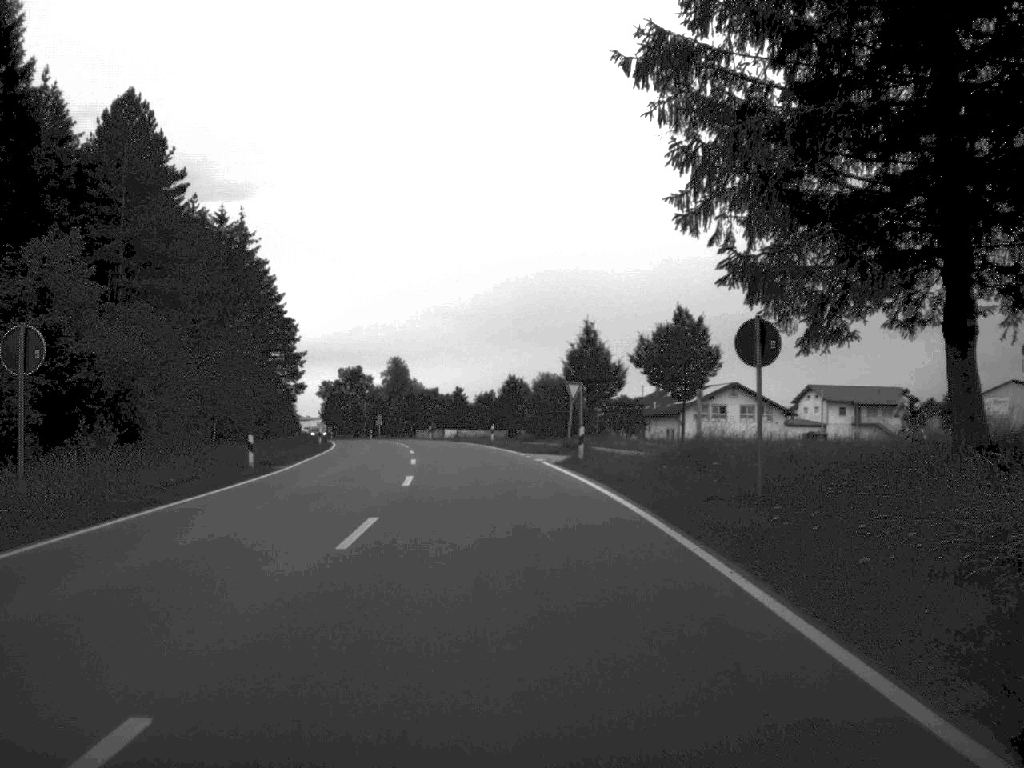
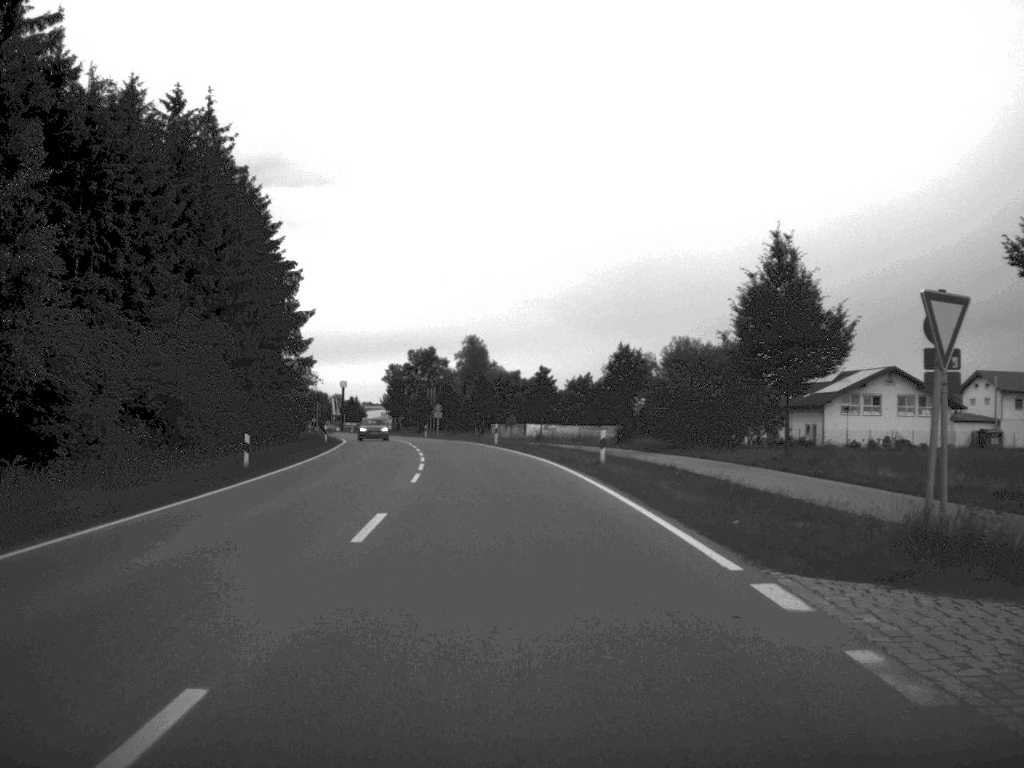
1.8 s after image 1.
(-1.3, +34.9) m; -4°
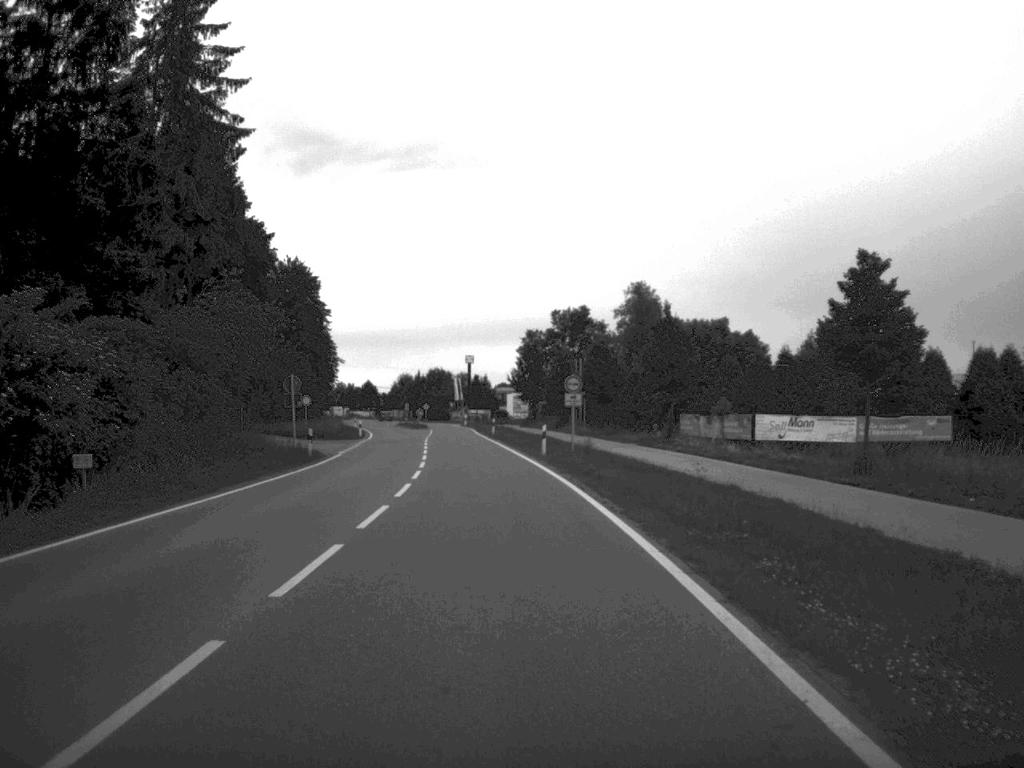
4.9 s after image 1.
(-3.0, +58.3) m; -7°
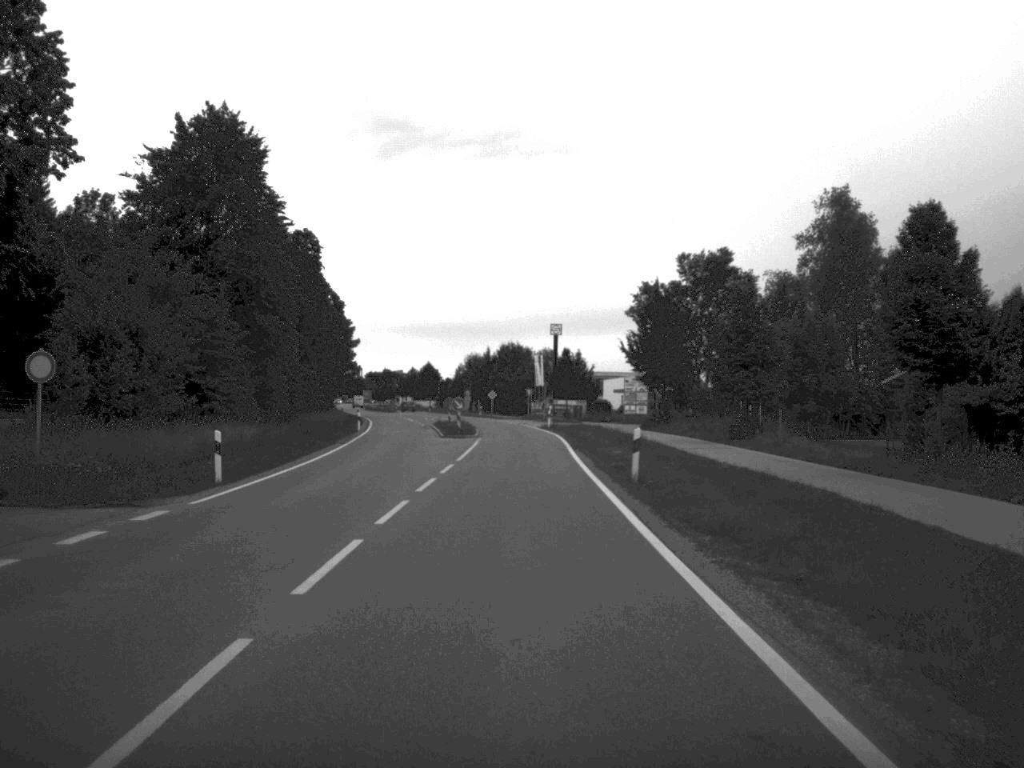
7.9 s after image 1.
(-2.4, +53.1) m; -4°
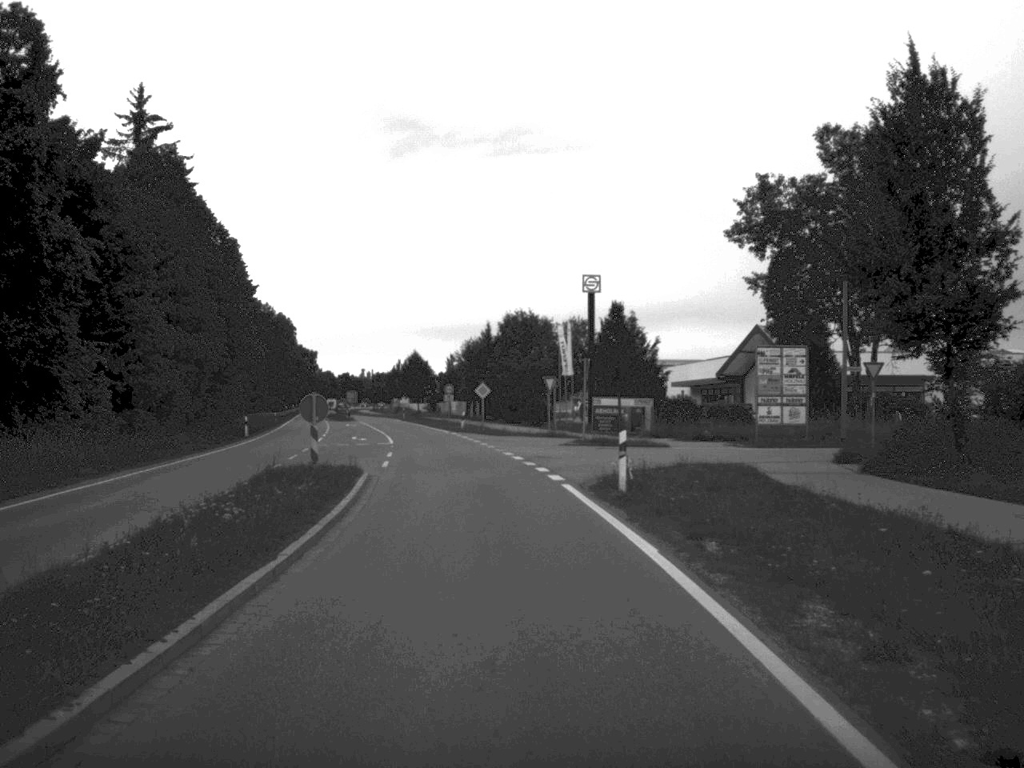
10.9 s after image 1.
(0.0, +51.8) m; -1°
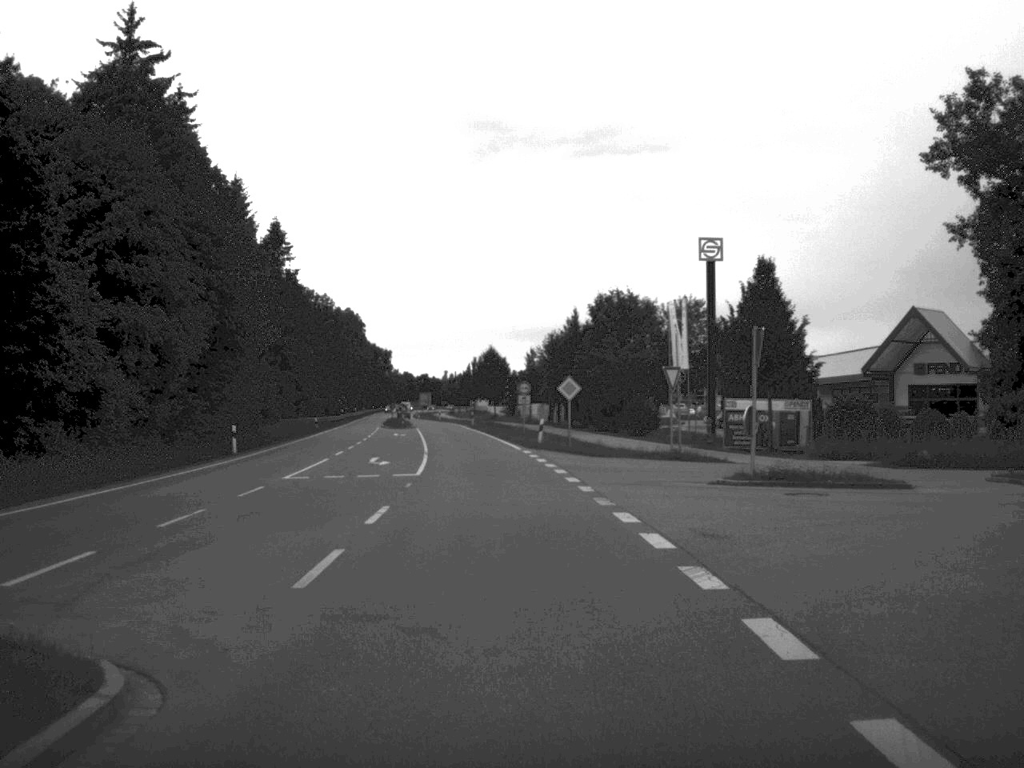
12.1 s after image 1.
(-0.6, +19.7) m; -4°
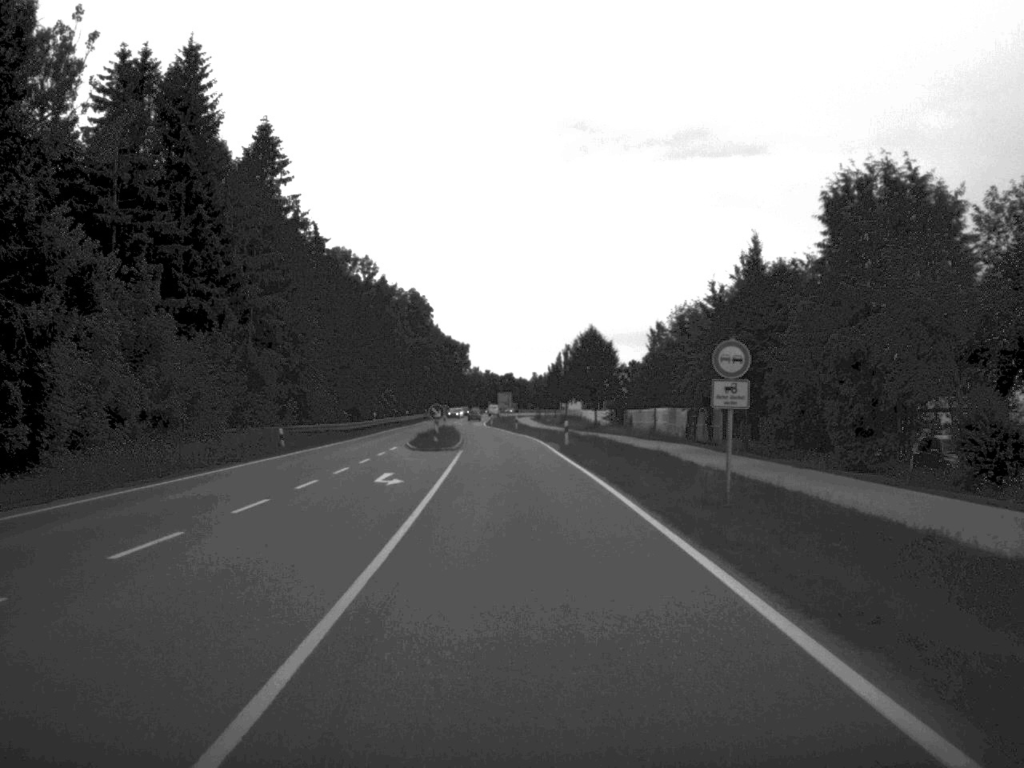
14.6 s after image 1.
(-1.8, +41.0) m; -4°
